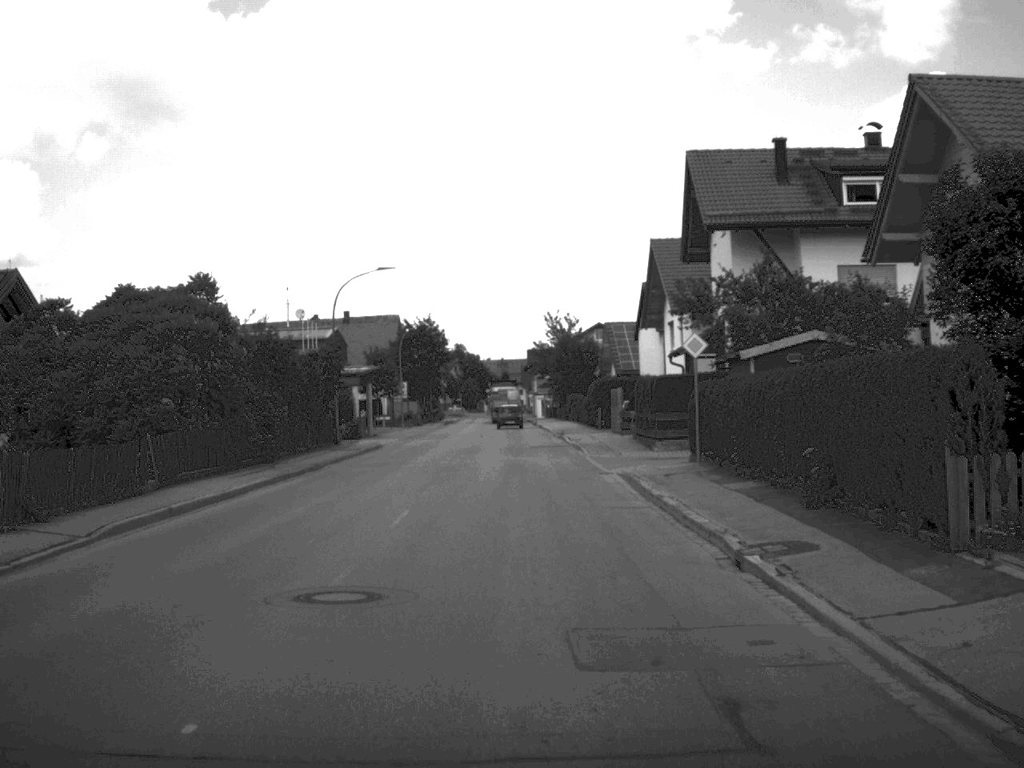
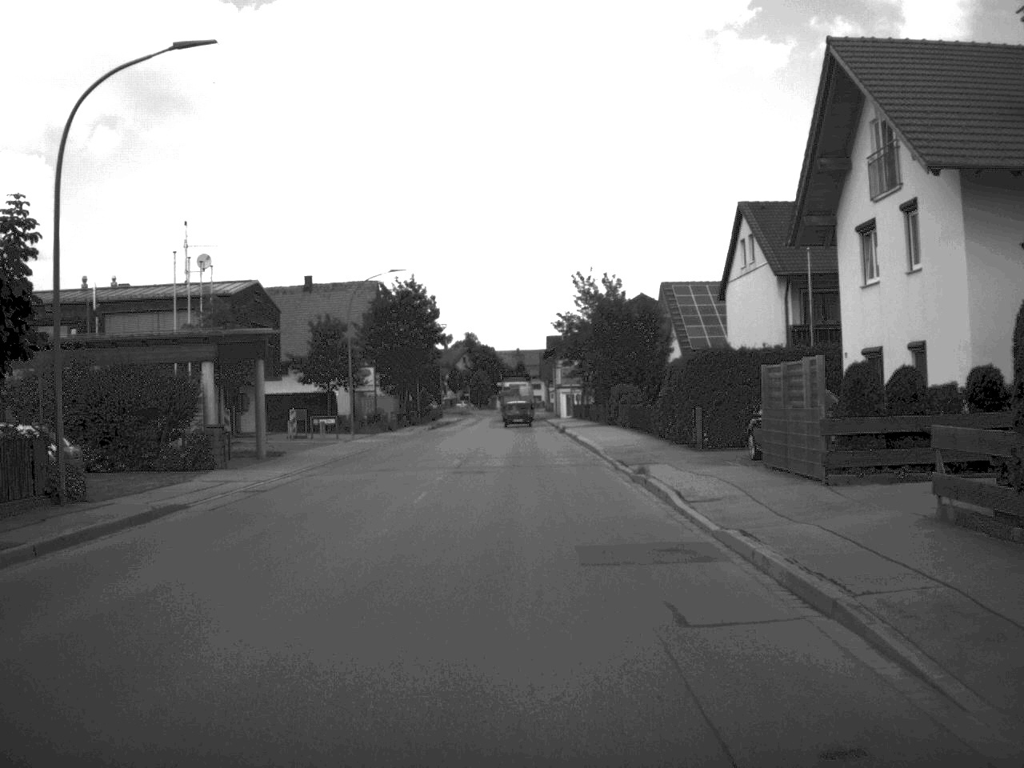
(-0.3, +32.8) m; -1°
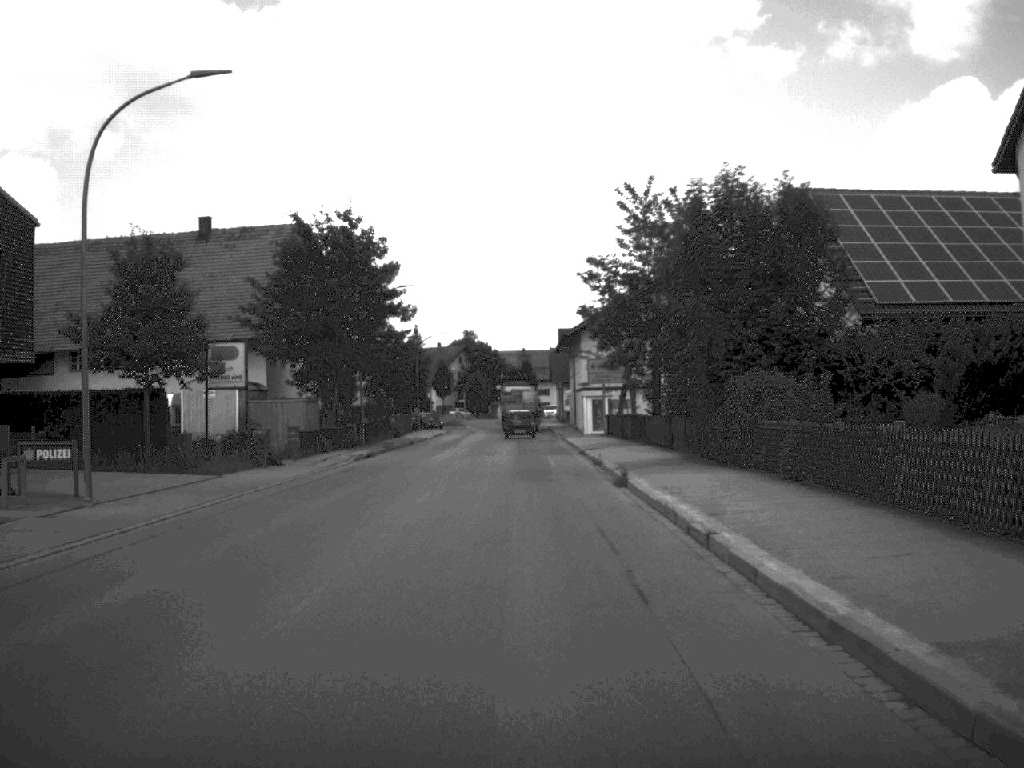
(-0.1, +34.3) m; 0°
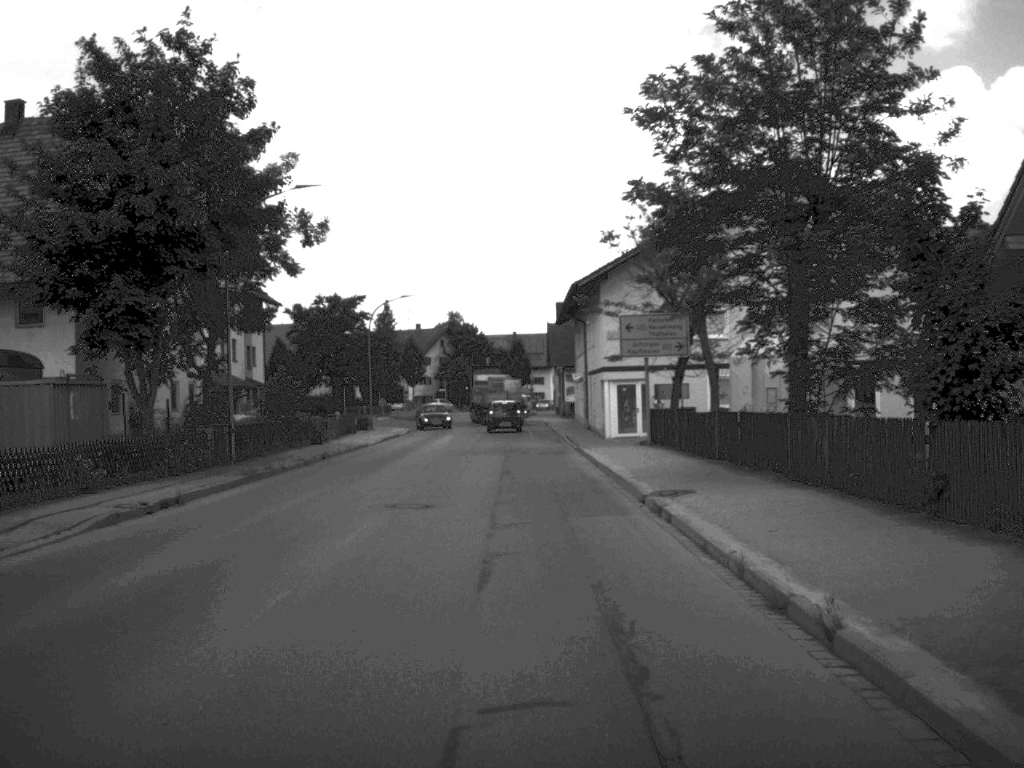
(0.0, +25.0) m; 0°
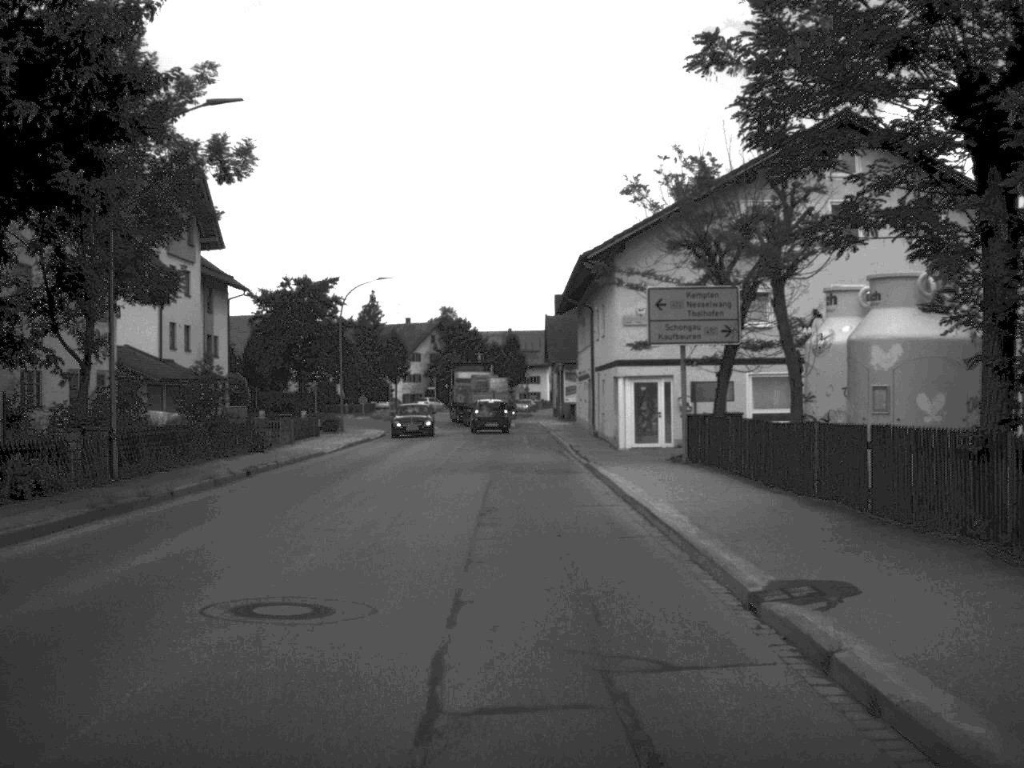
(0.0, +9.5) m; 0°
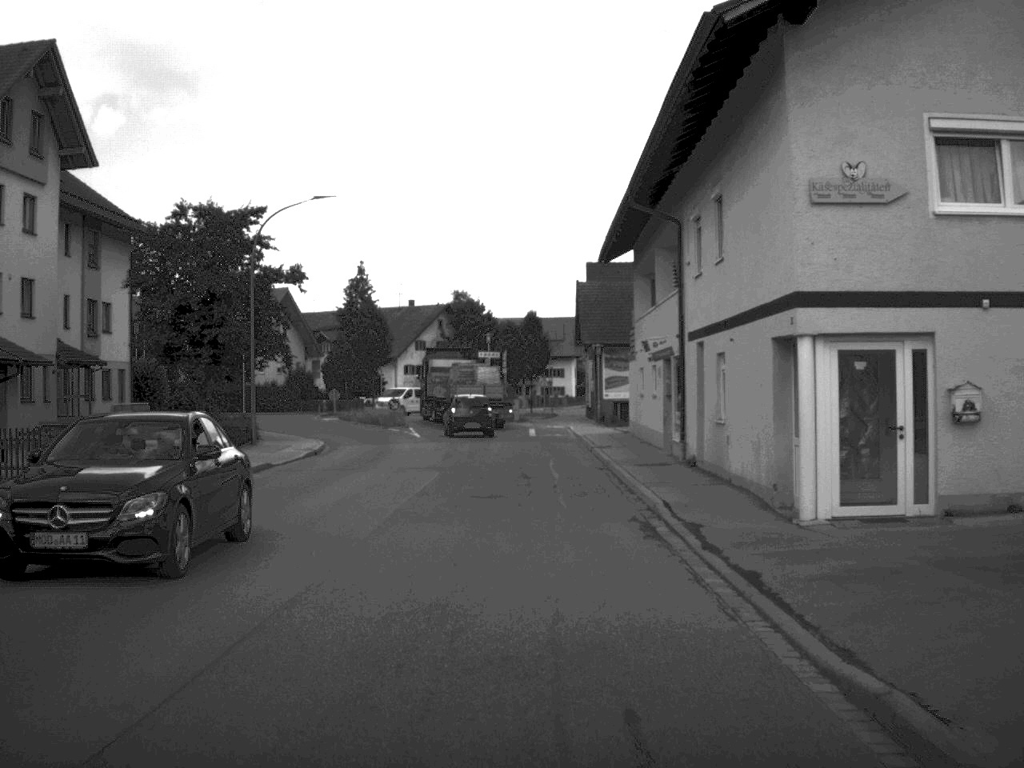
(-0.2, +23.5) m; -1°
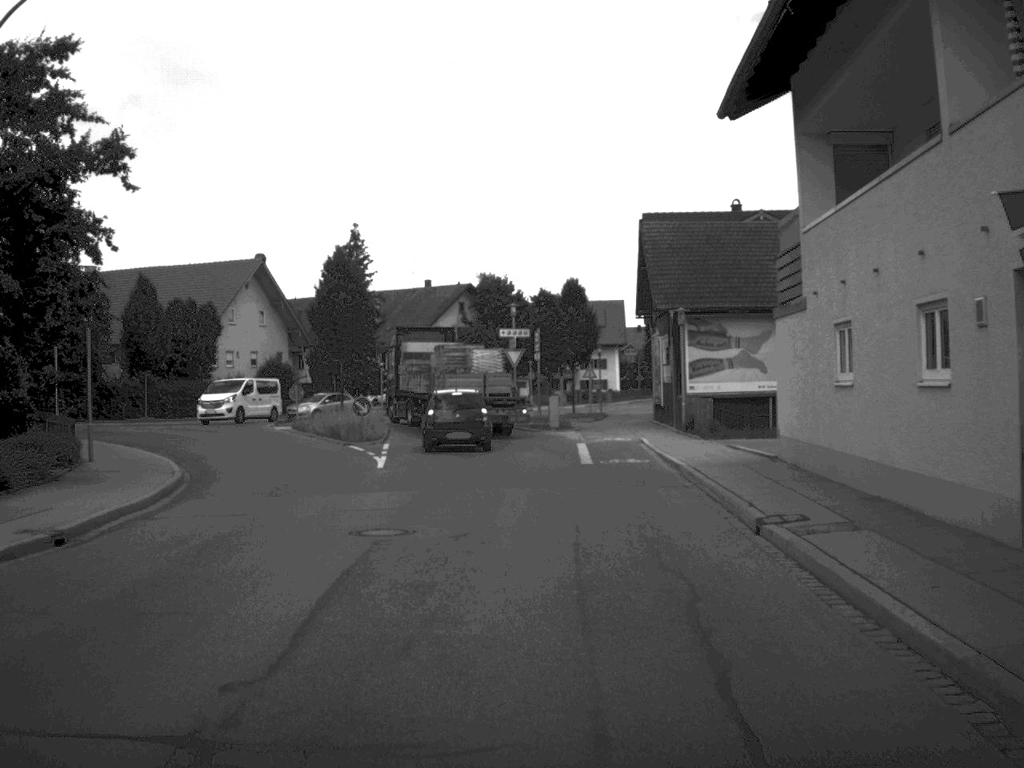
(-0.3, +21.4) m; -2°
